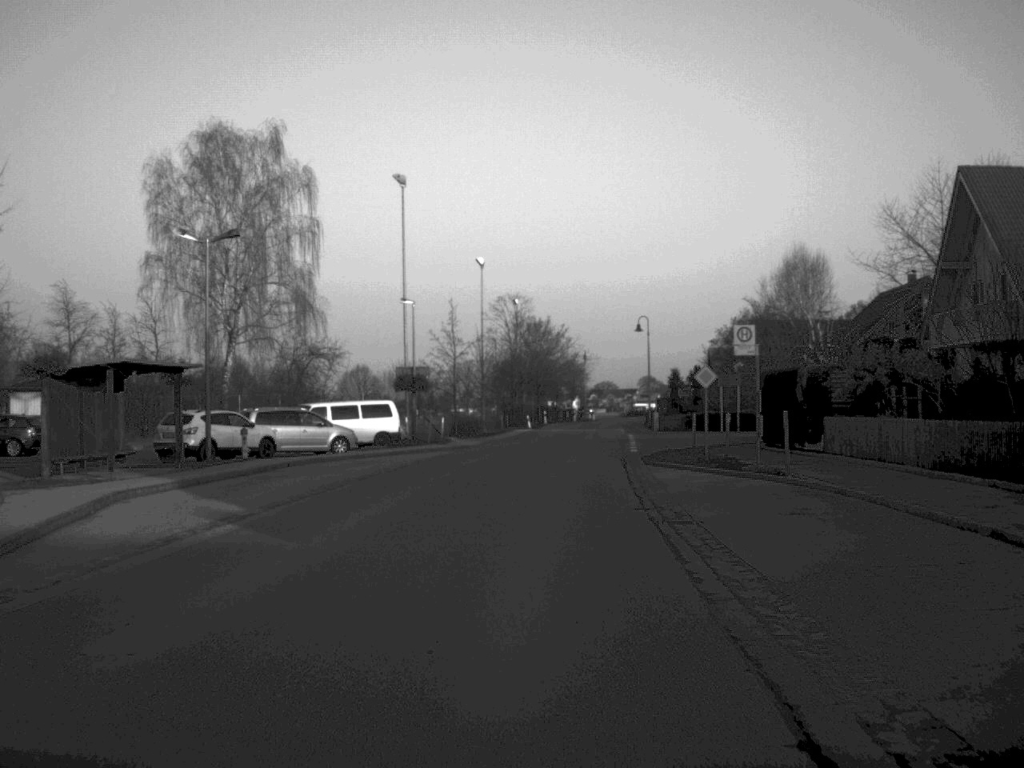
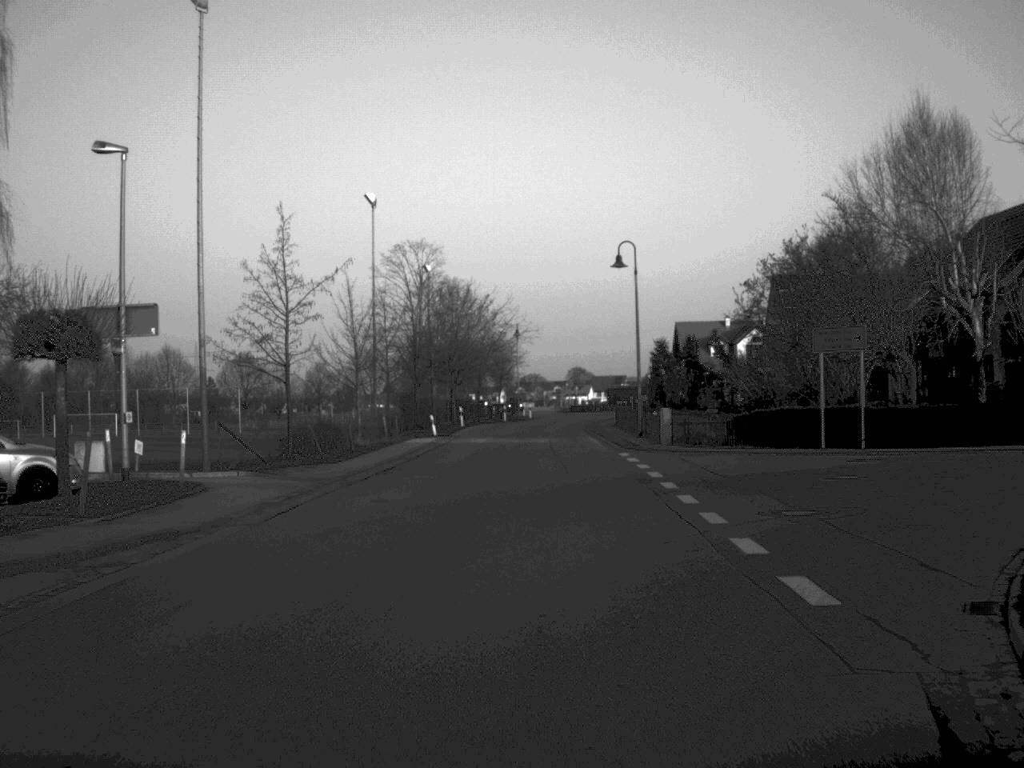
(+1.0, +35.0) m; +3°
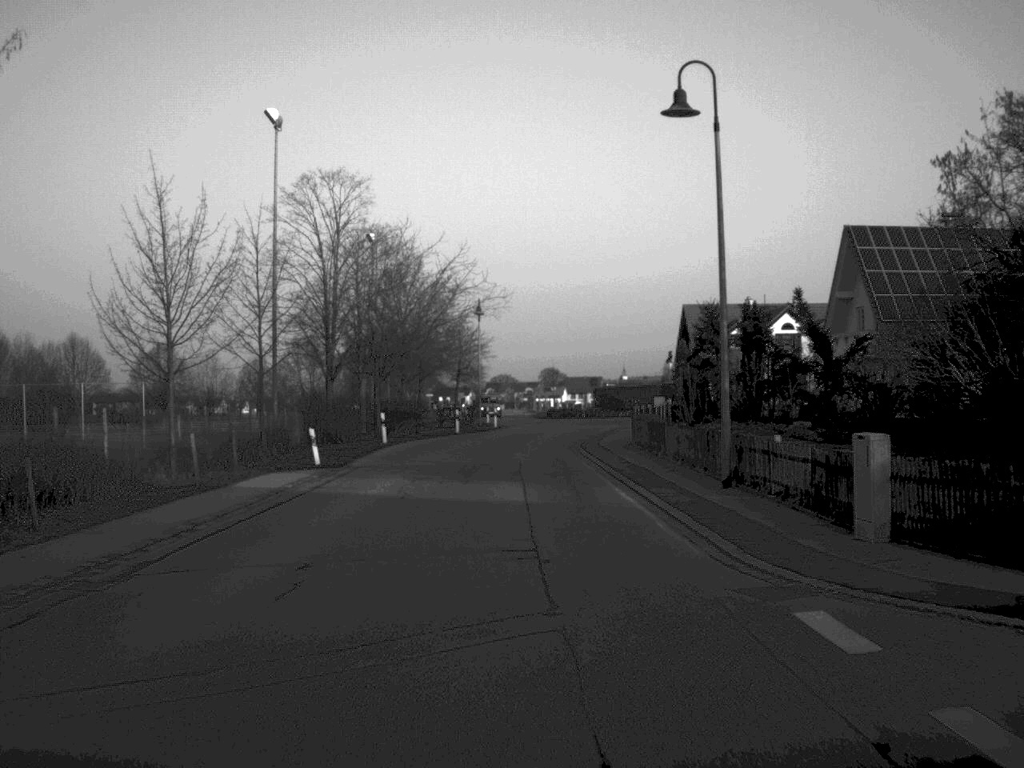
(+0.4, +25.8) m; +1°
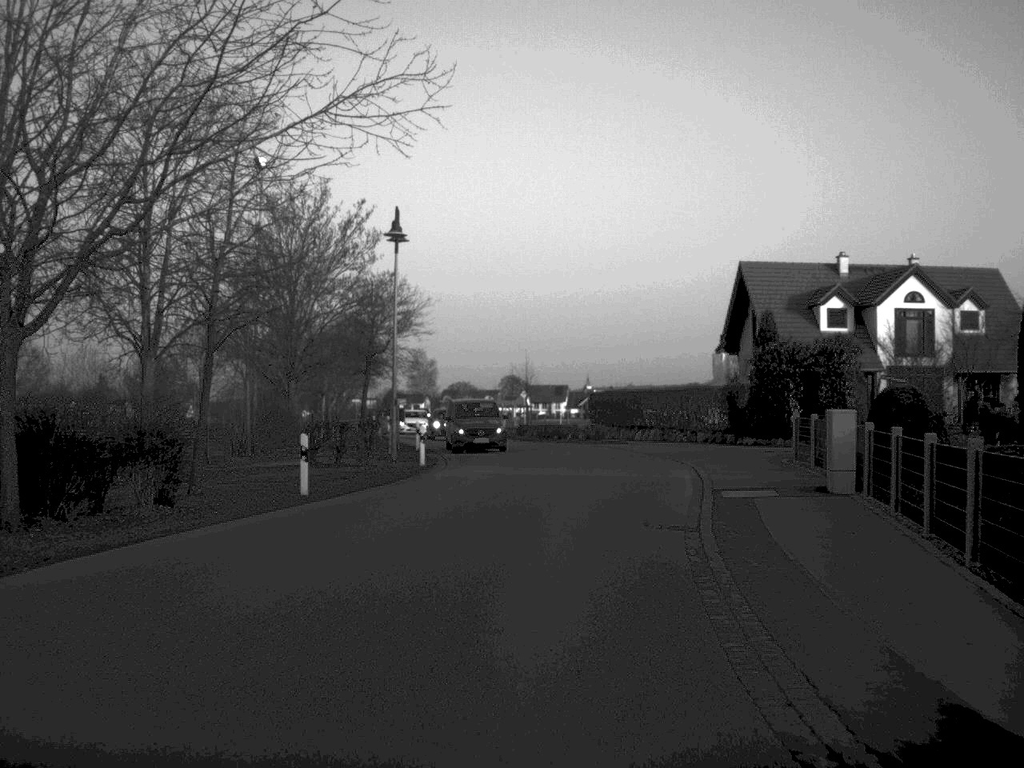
(0.0, +35.3) m; +2°
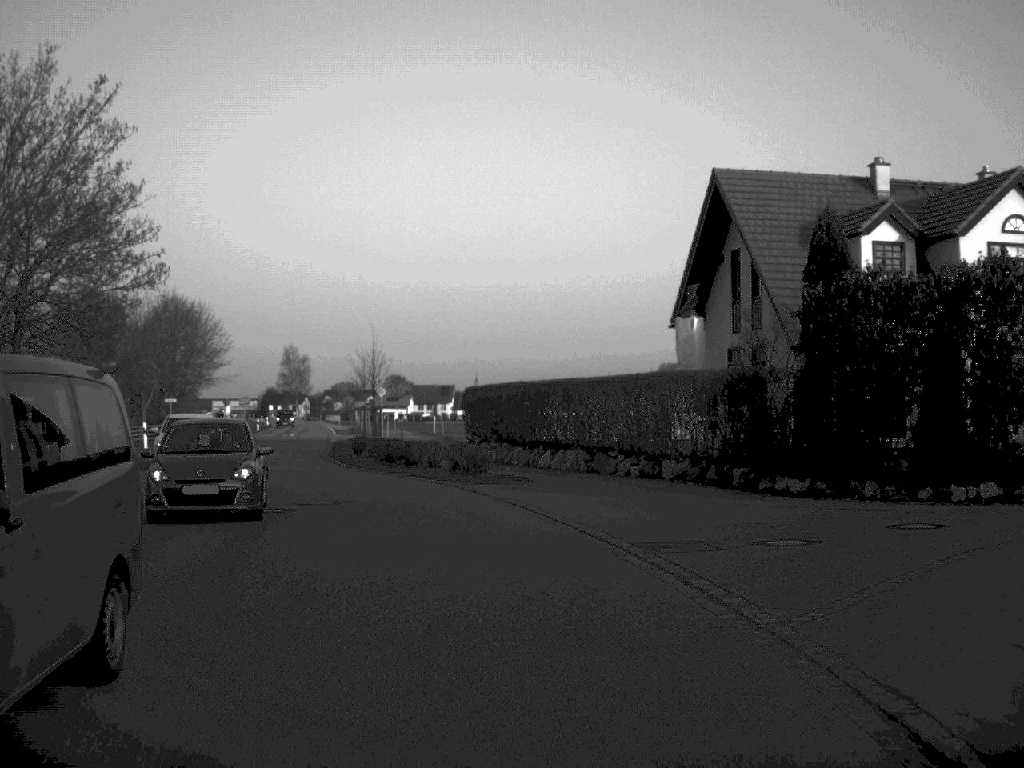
(+1.5, +23.8) m; +5°
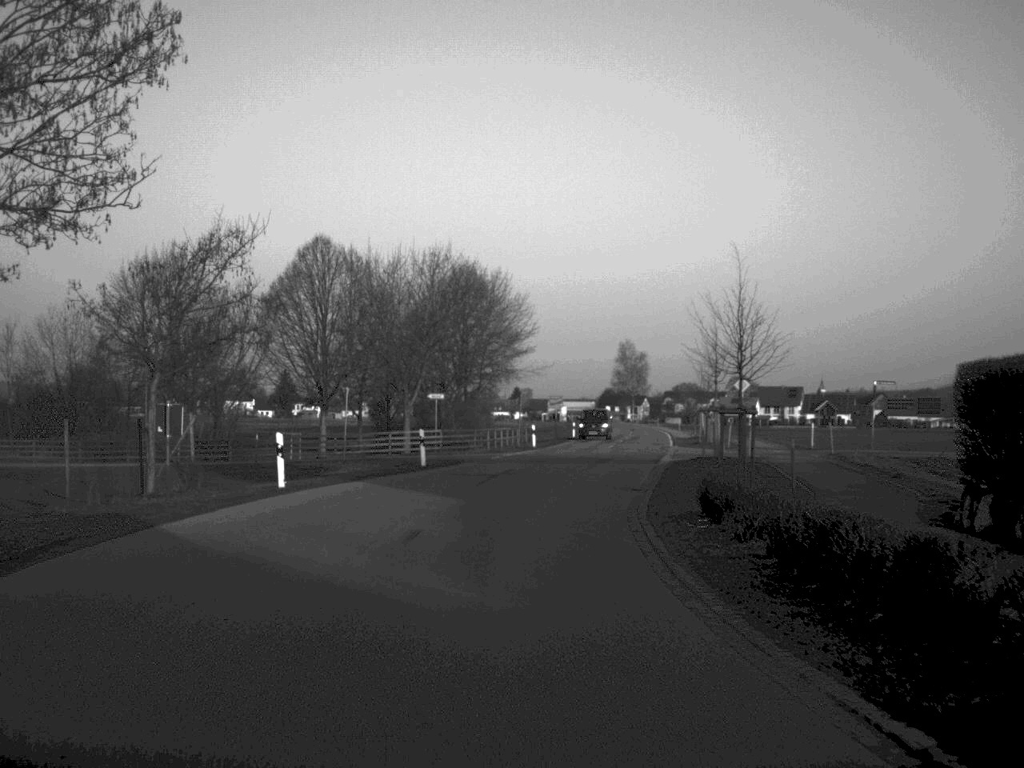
(-3.1, +24.0) m; -15°
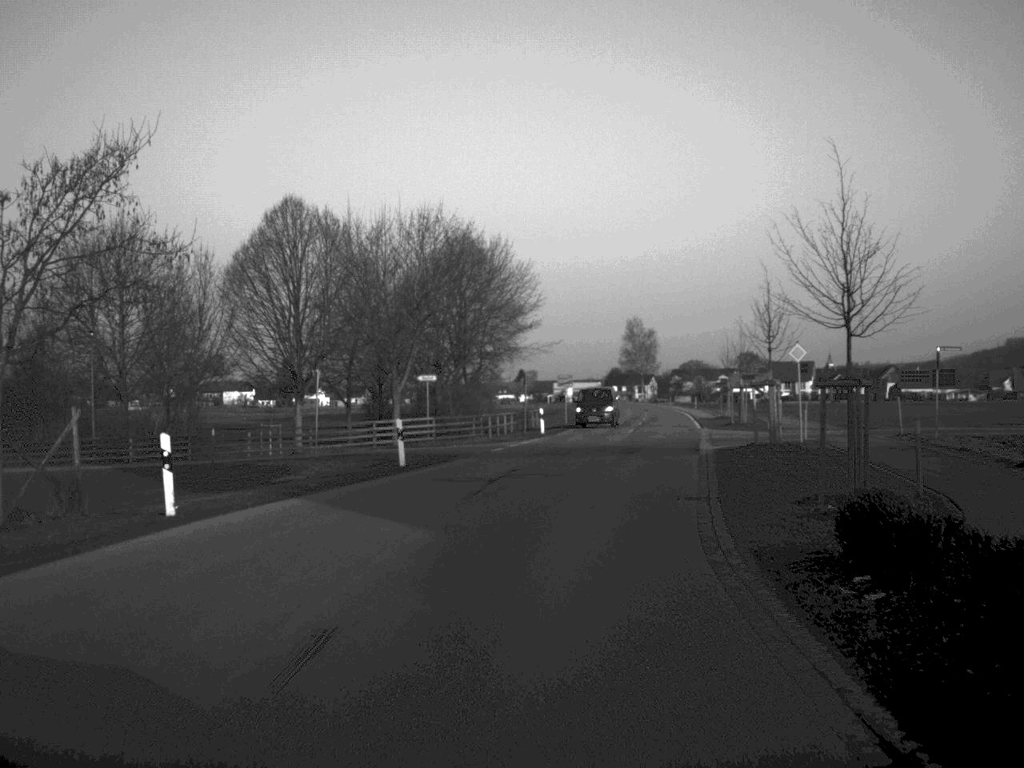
(0.0, +8.2) m; 0°
